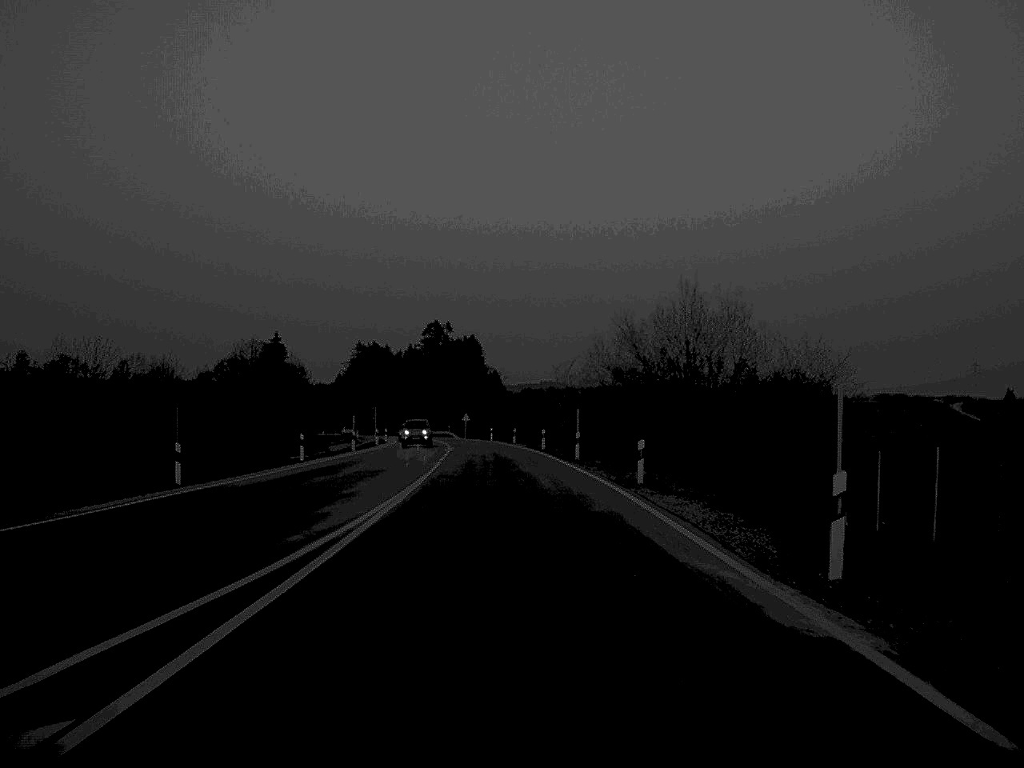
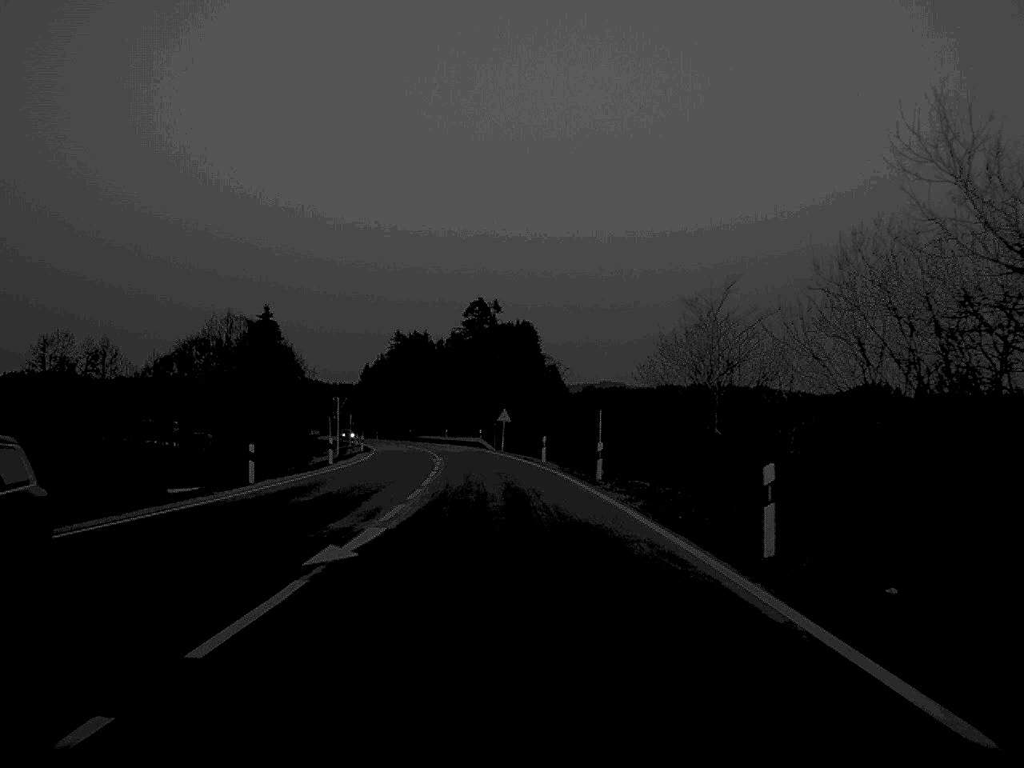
(-1.1, +53.5) m; -3°
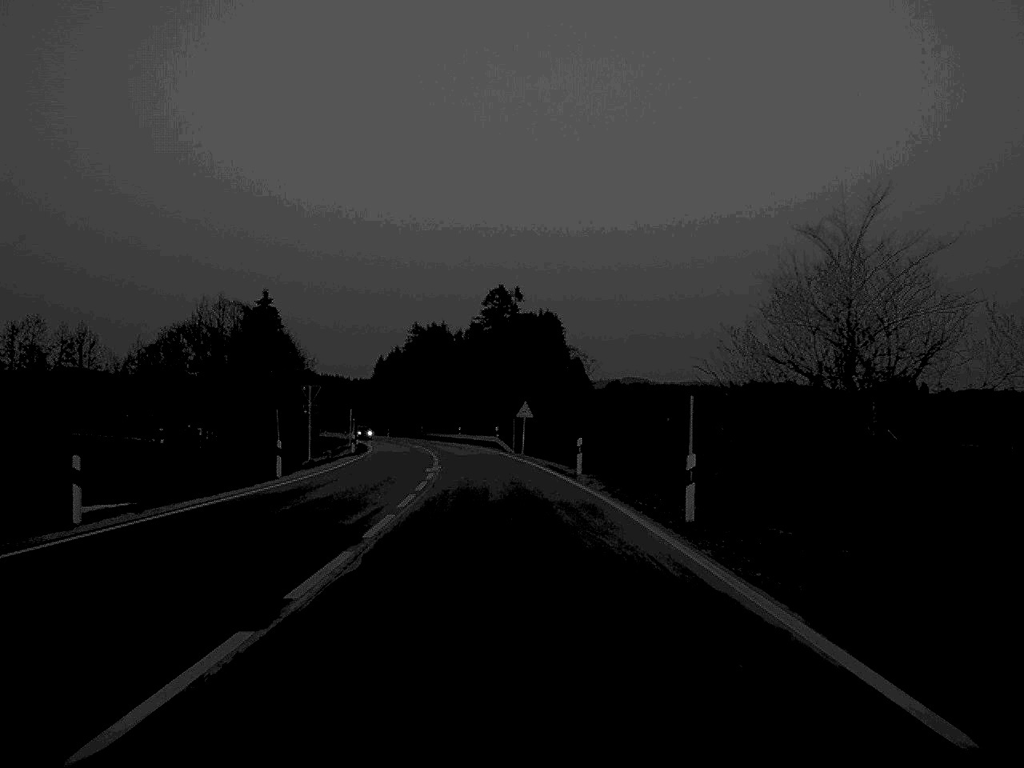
(-0.1, +15.3) m; -1°
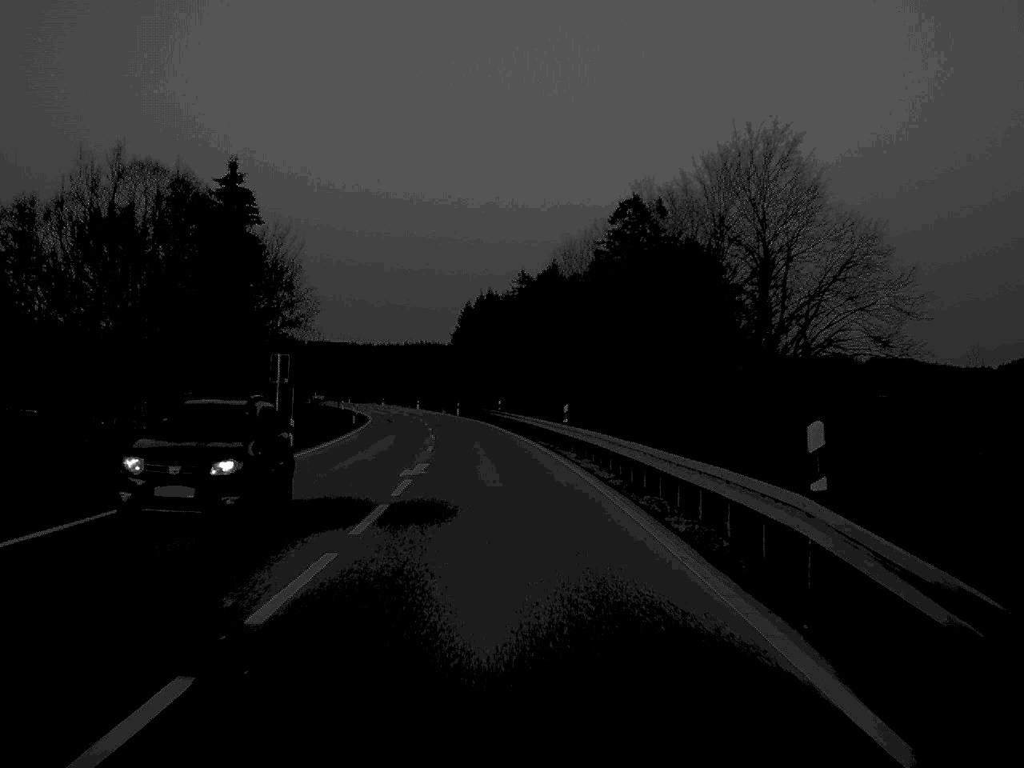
(-3.0, +67.9) m; -5°
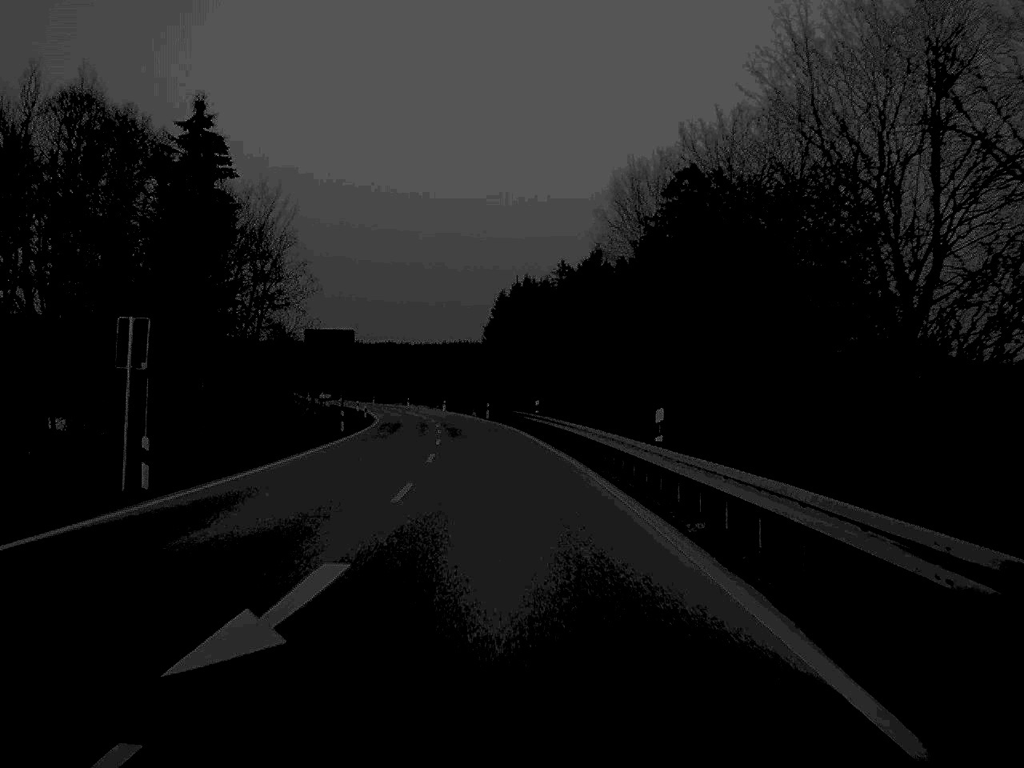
(-0.3, +19.1) m; -2°
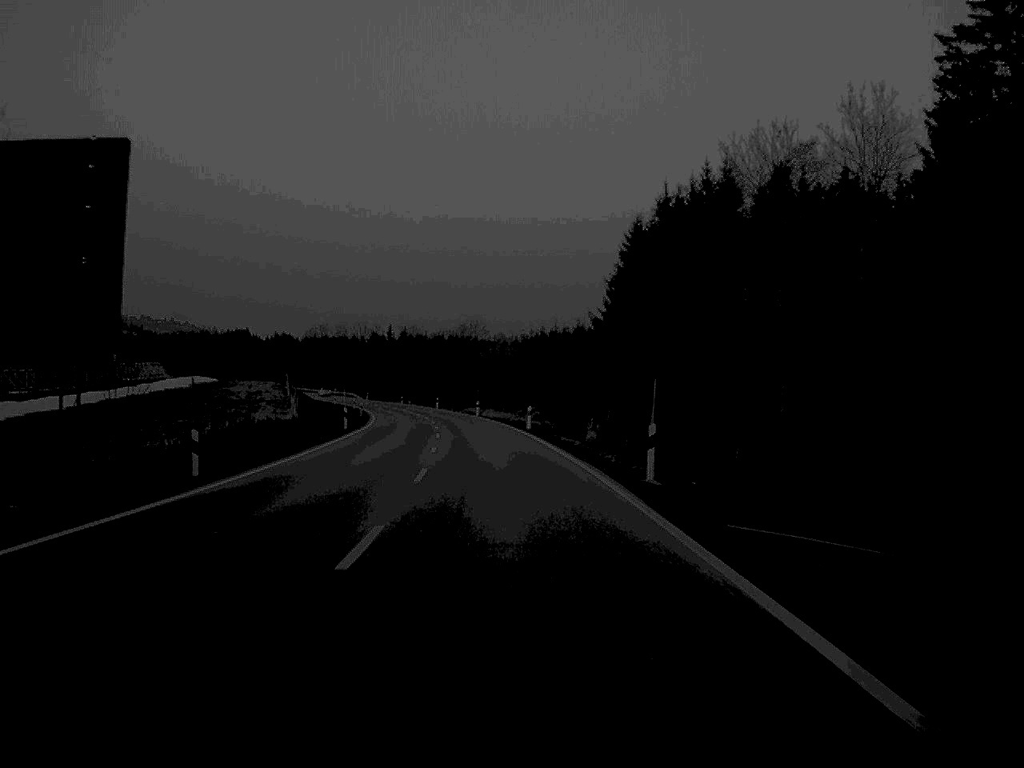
(-2.8, +67.5) m; -5°
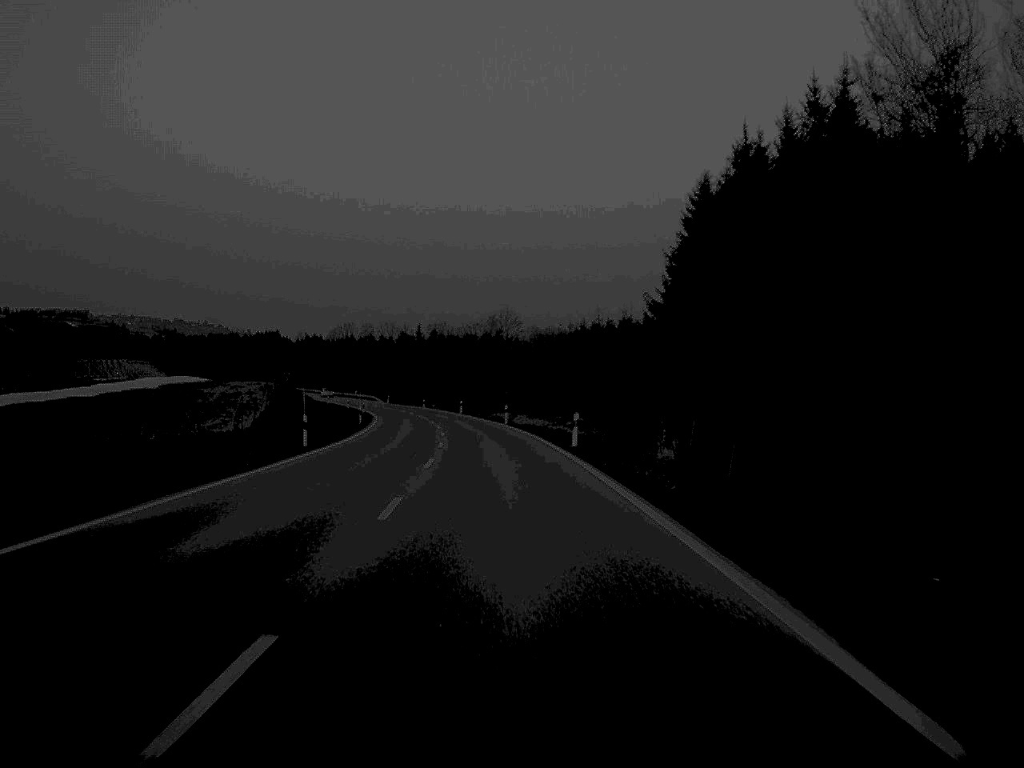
(-0.3, +19.4) m; -2°
